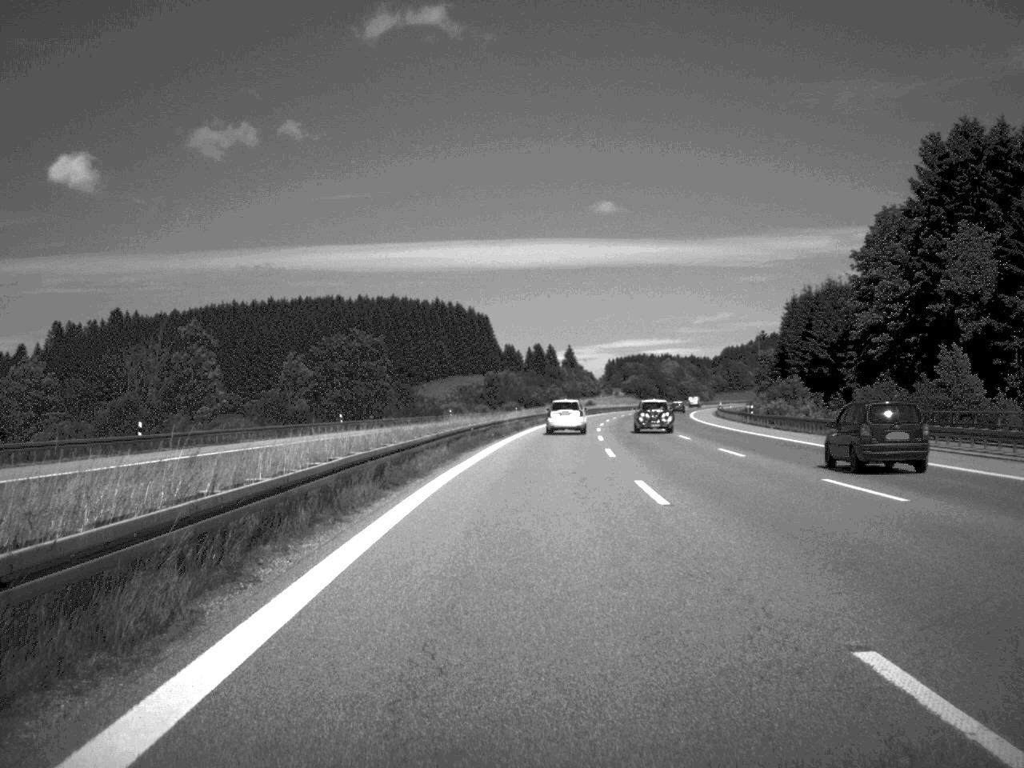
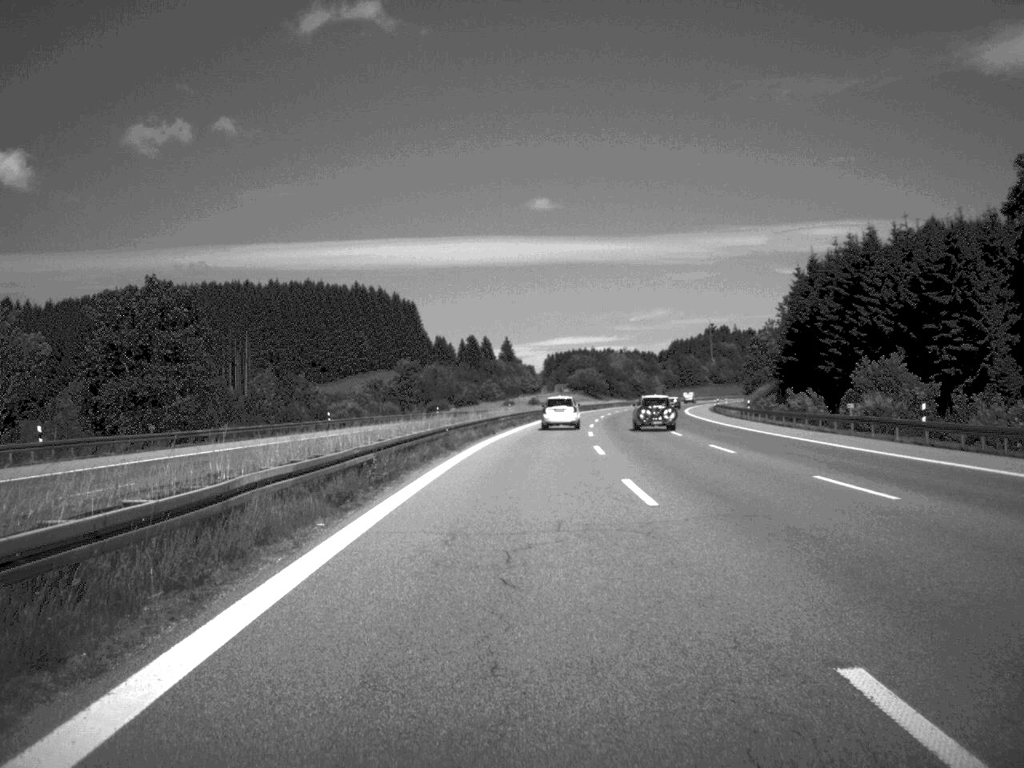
(+1.3, +52.5) m; +3°
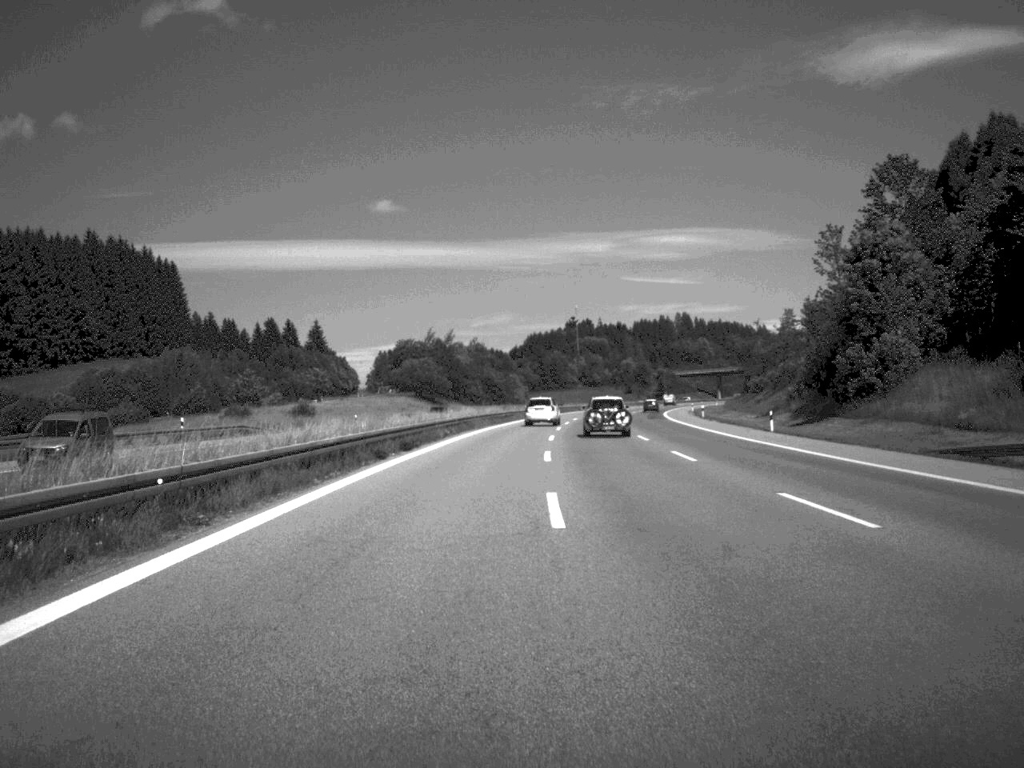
(+7.4, +124.6) m; +7°
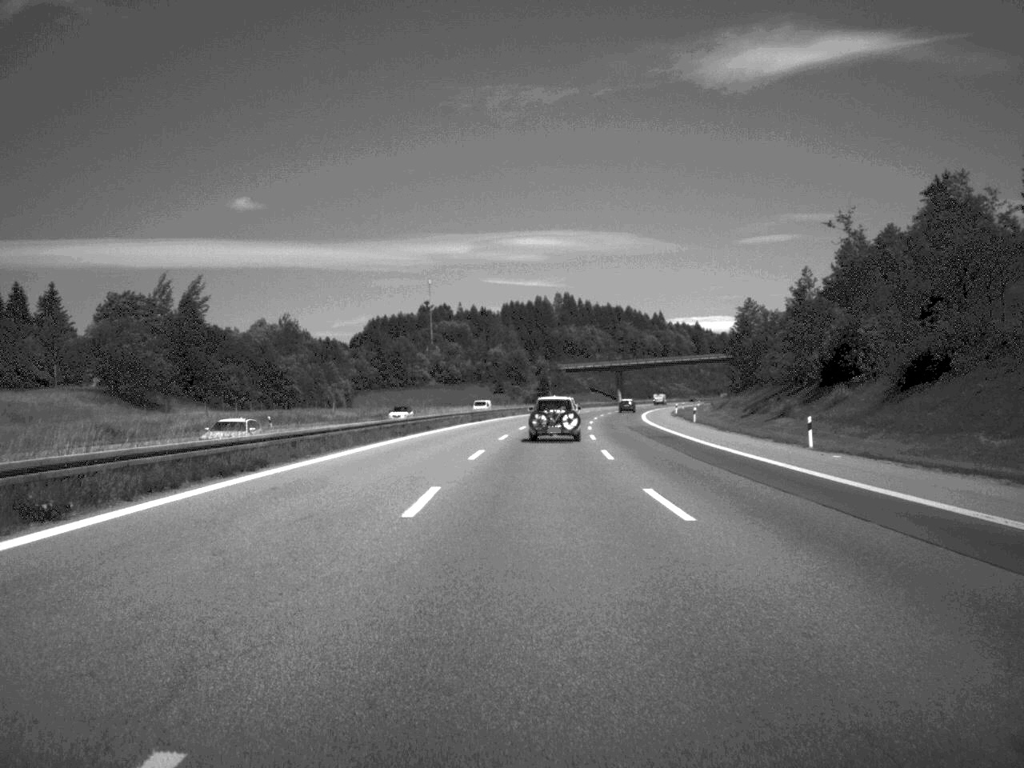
(+6.7, +118.9) m; +6°
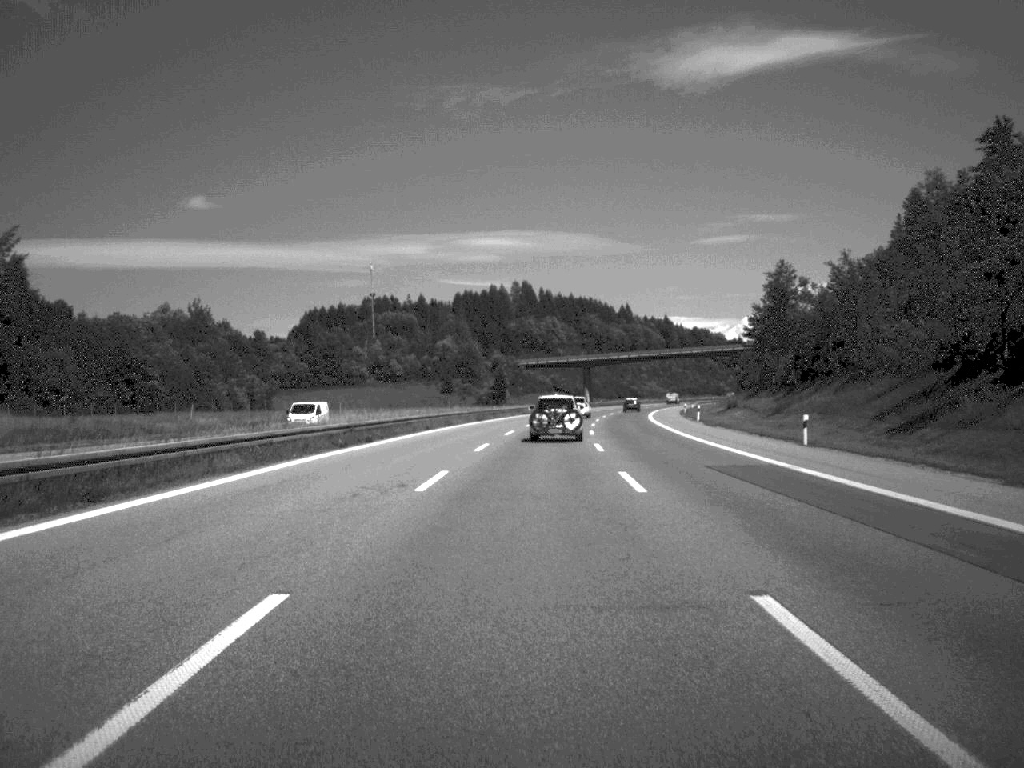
(+0.7, +47.0) m; +2°
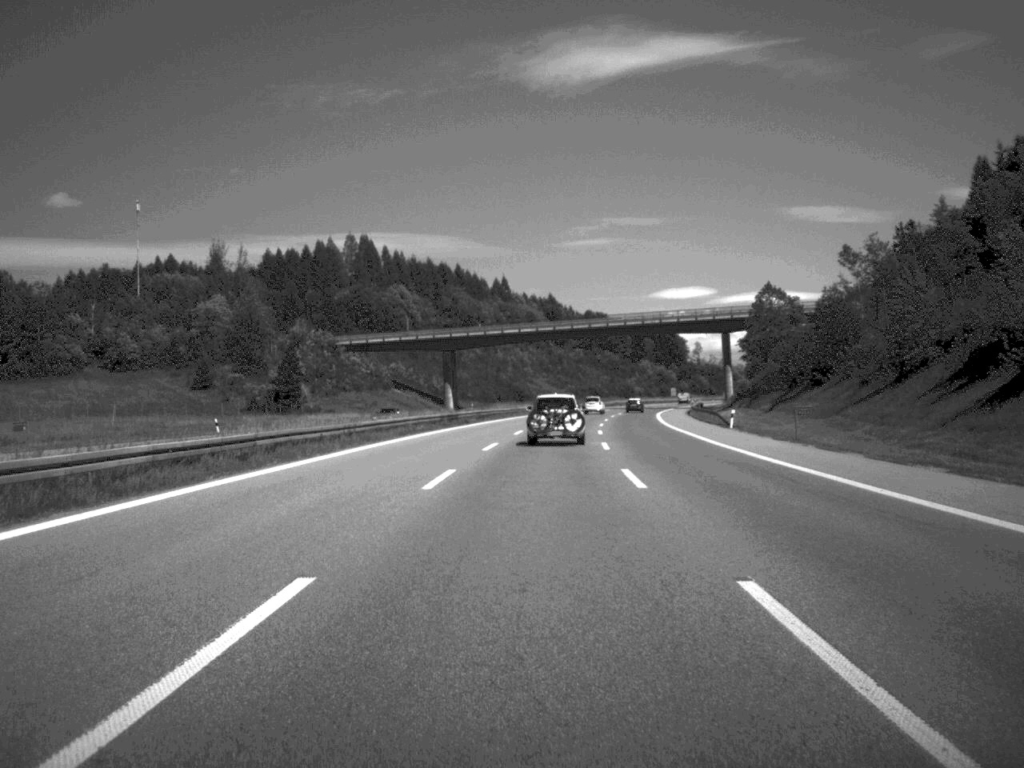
(+5.7, +119.5) m; +6°
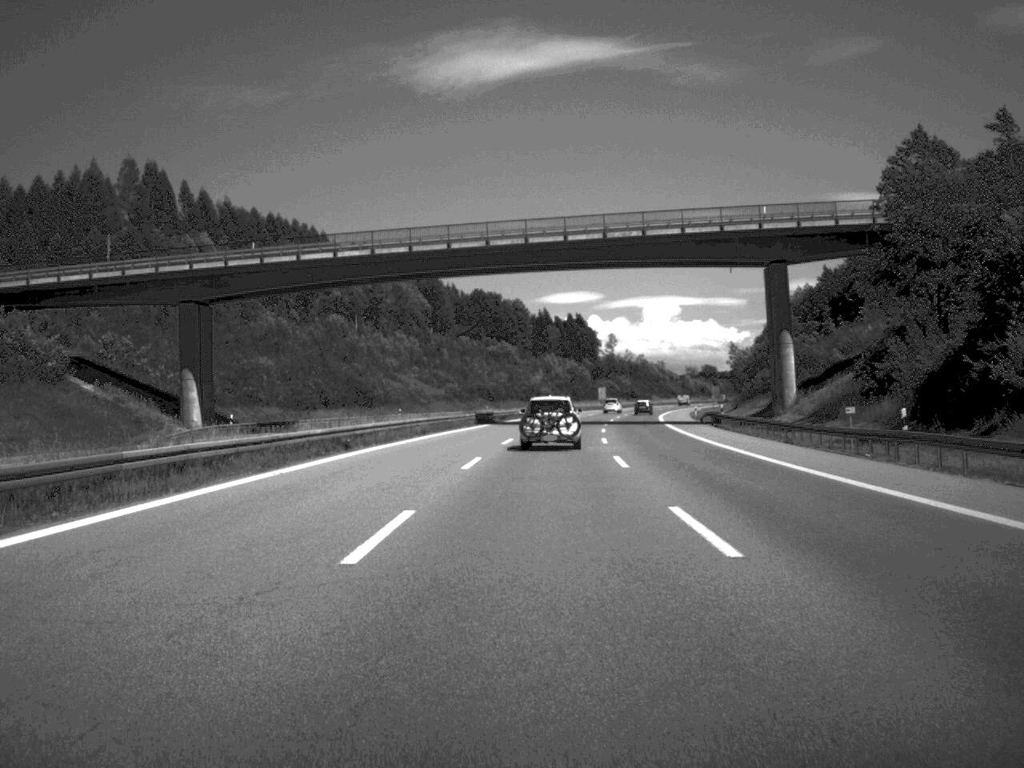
(+4.0, +95.9) m; +5°
